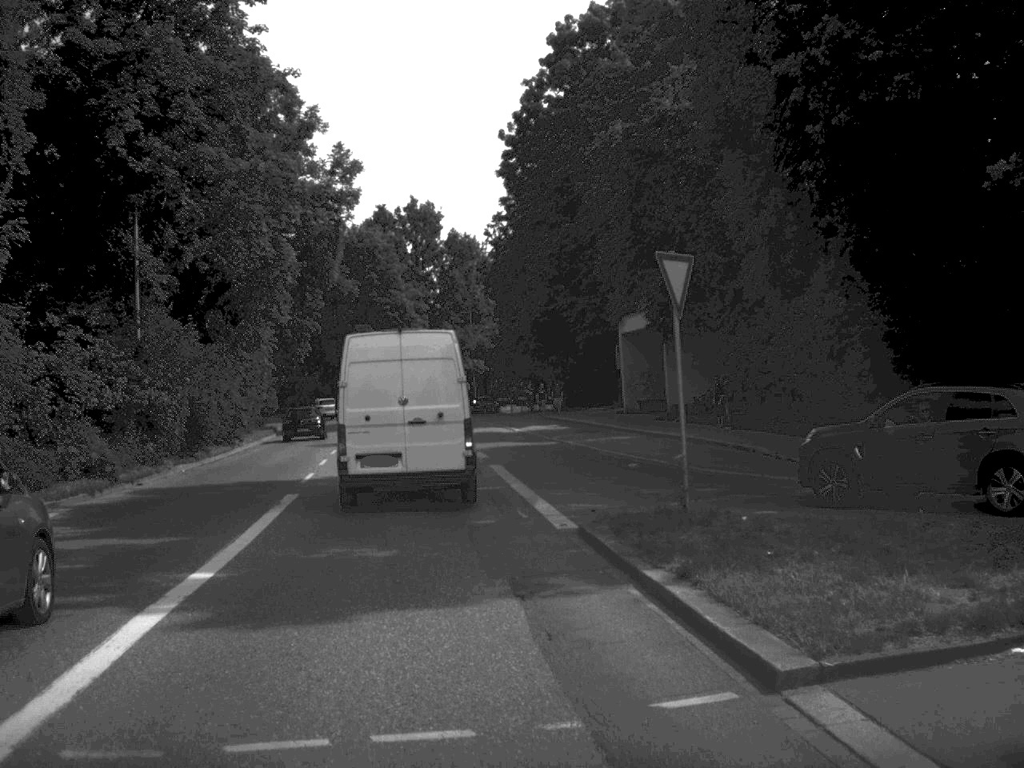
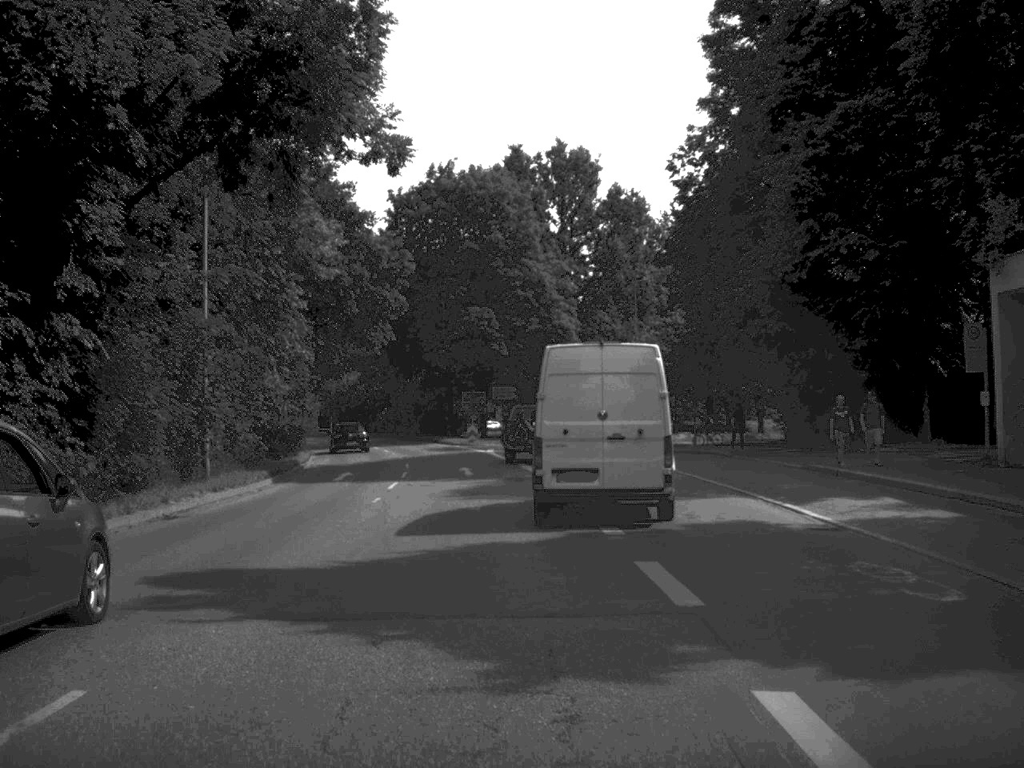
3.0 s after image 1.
(-2.4, +32.7) m; -6°
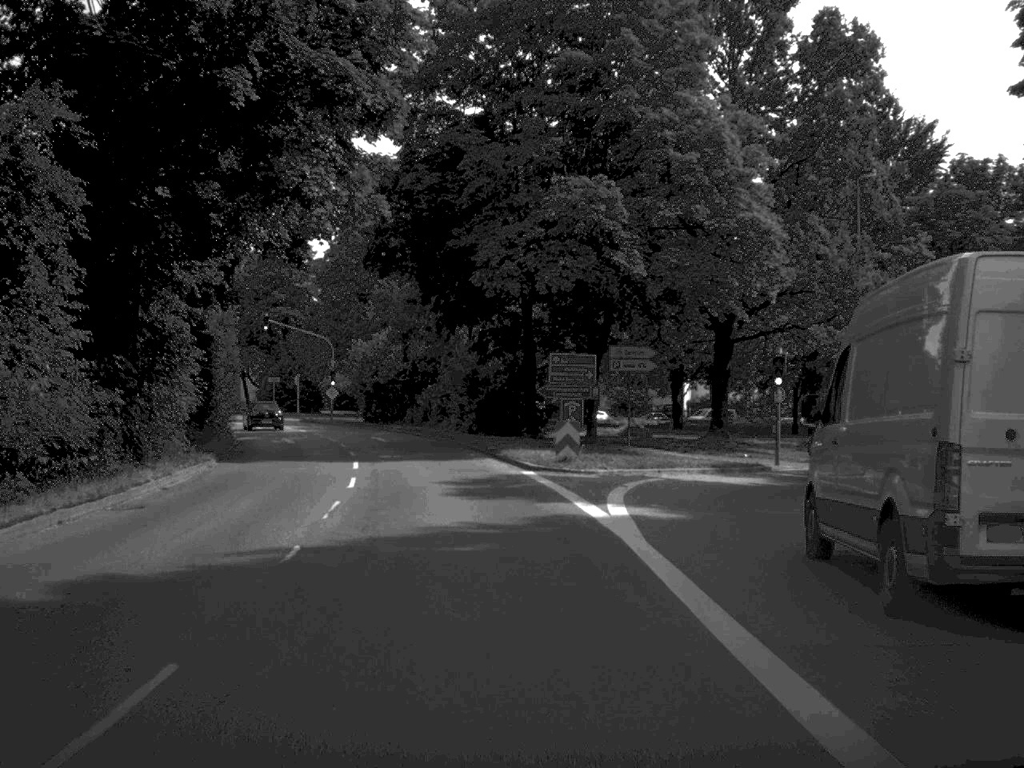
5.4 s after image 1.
(-1.3, +35.0) m; -5°
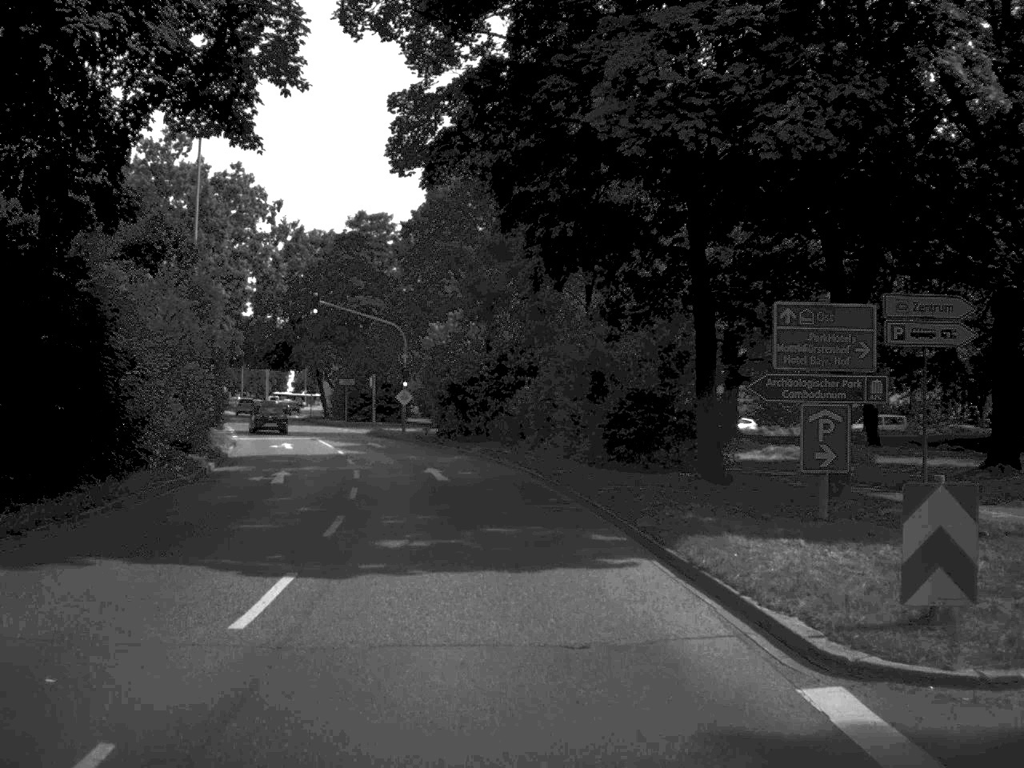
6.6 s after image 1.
(-0.8, +19.4) m; -5°
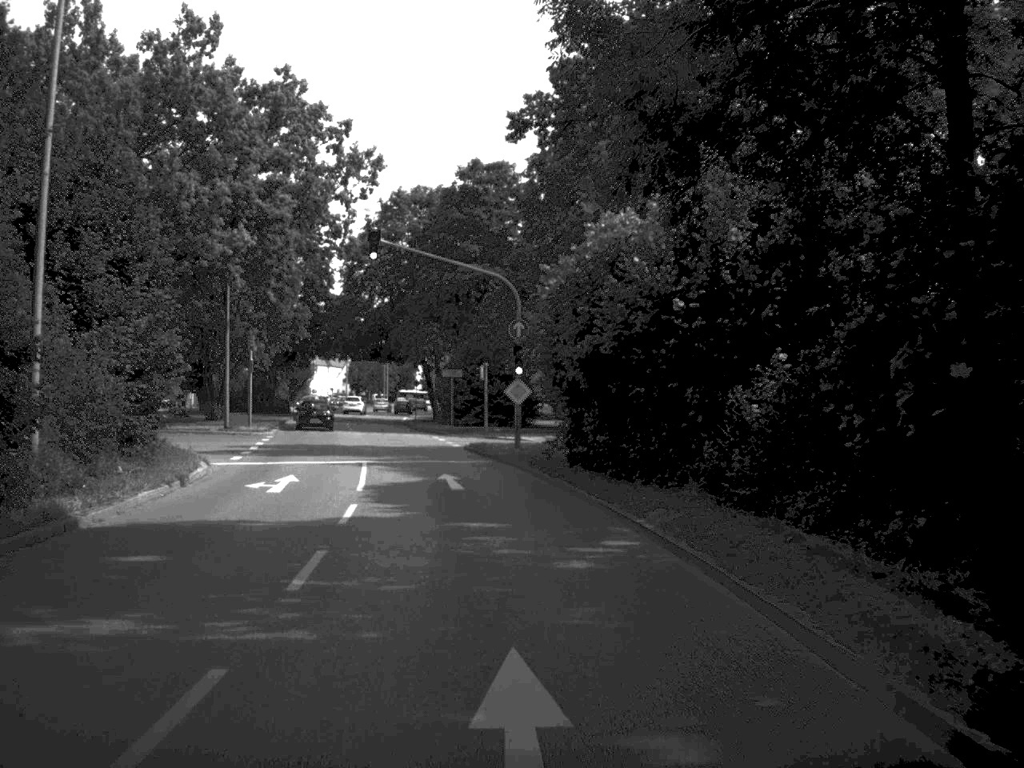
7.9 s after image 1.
(-1.2, +22.1) m; -6°
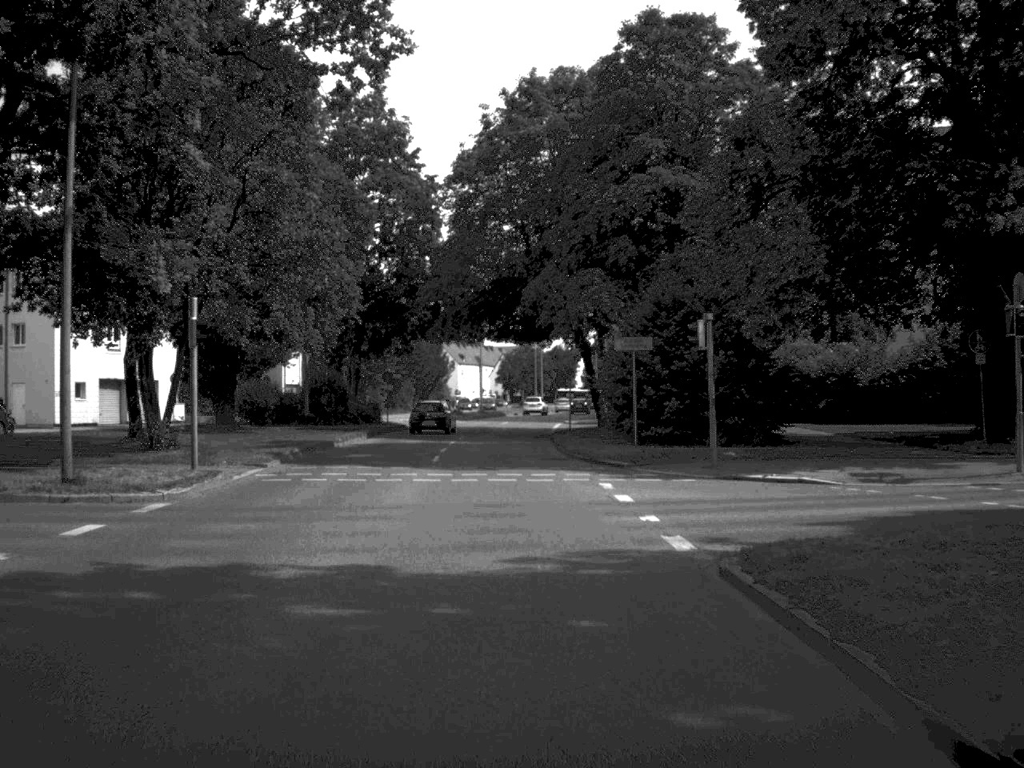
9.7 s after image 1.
(-2.2, +31.4) m; -7°
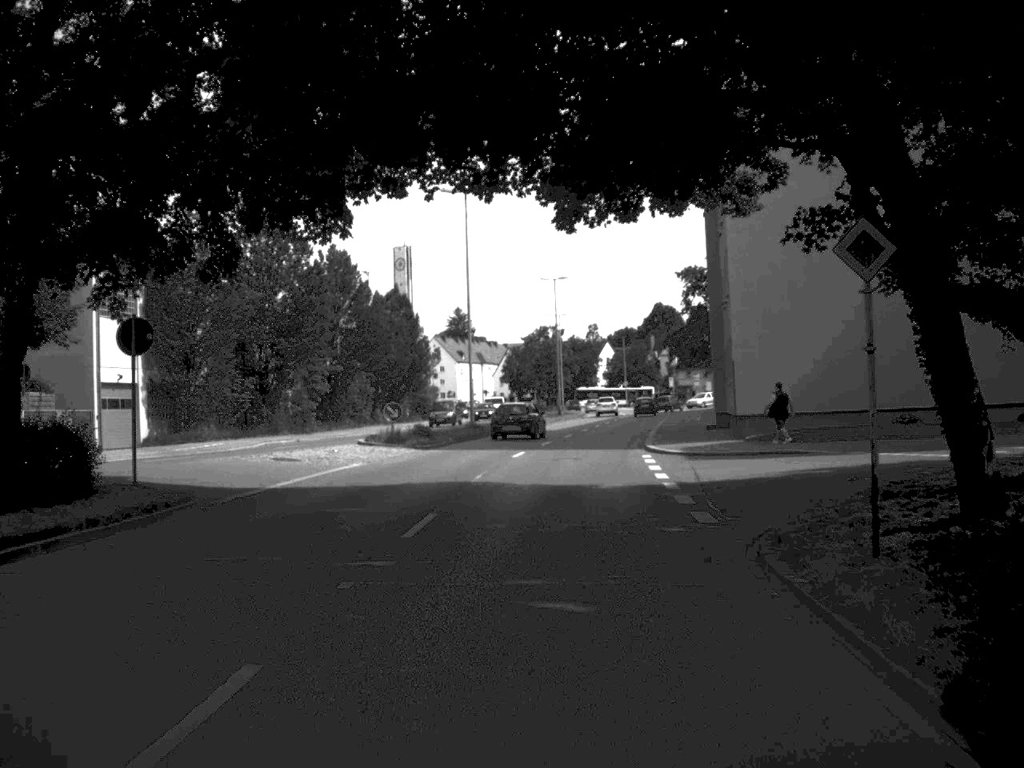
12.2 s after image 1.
(-0.9, +44.3) m; 0°
